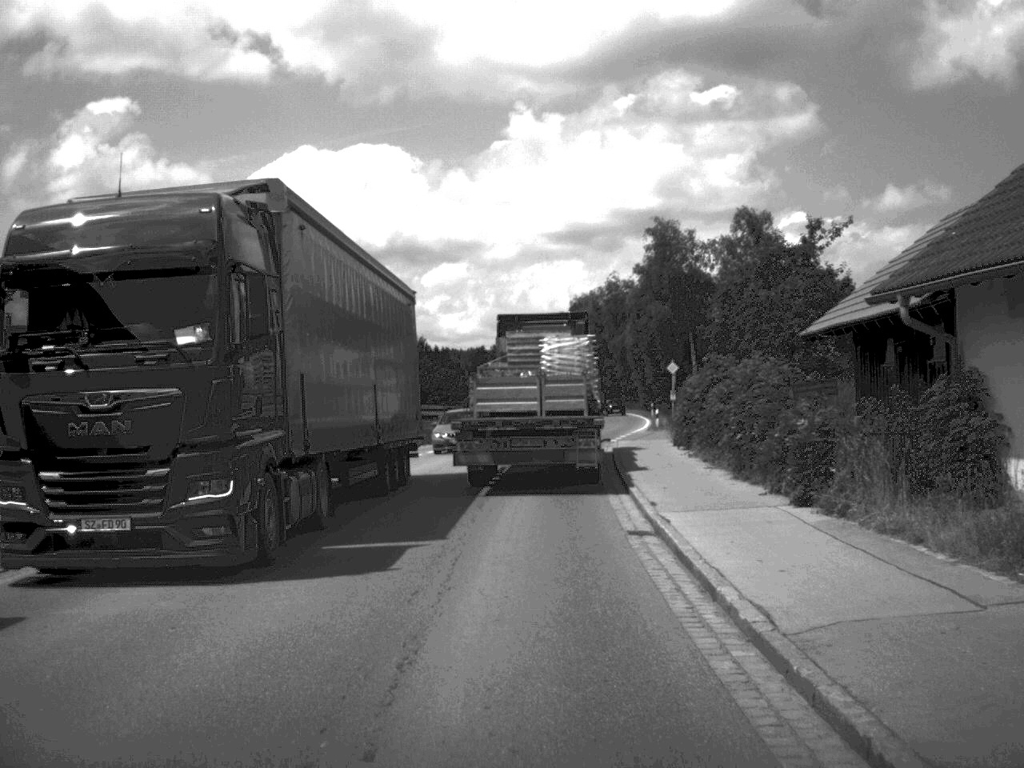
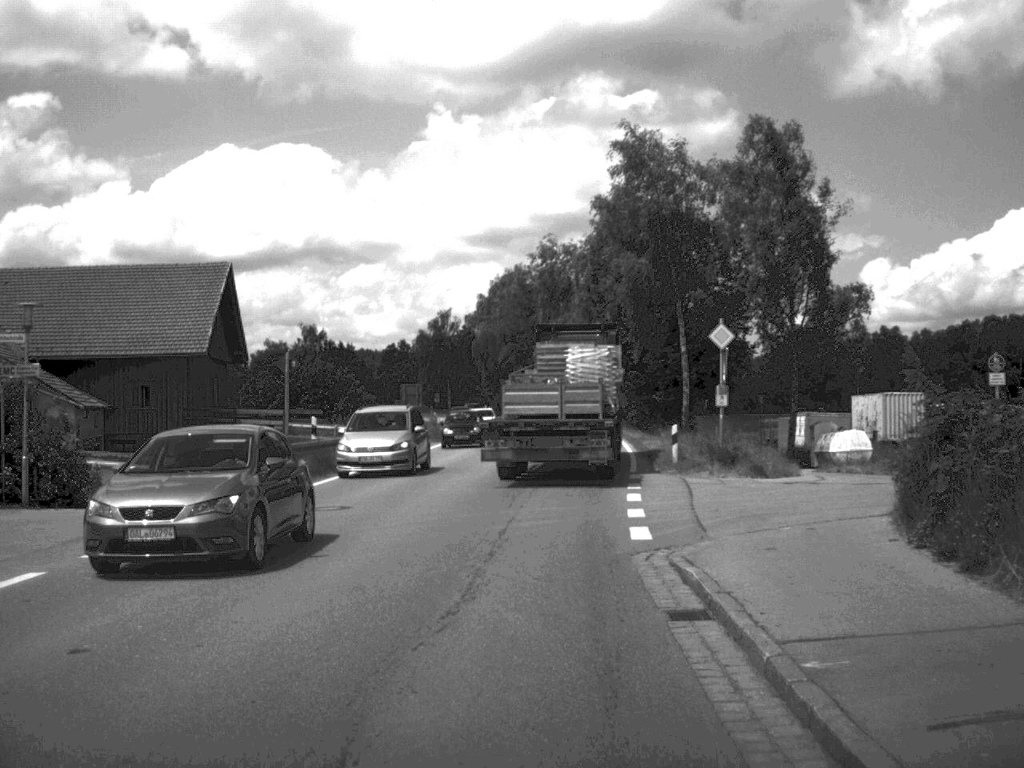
(+0.7, +32.5) m; +3°
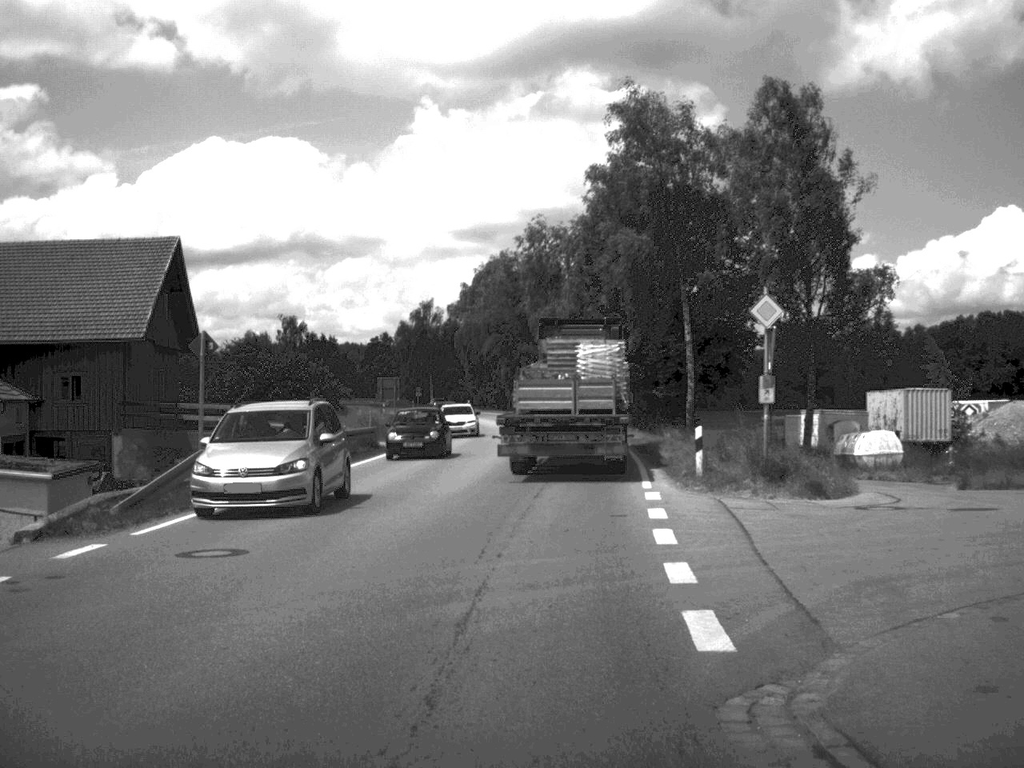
(0.0, +6.6) m; +1°
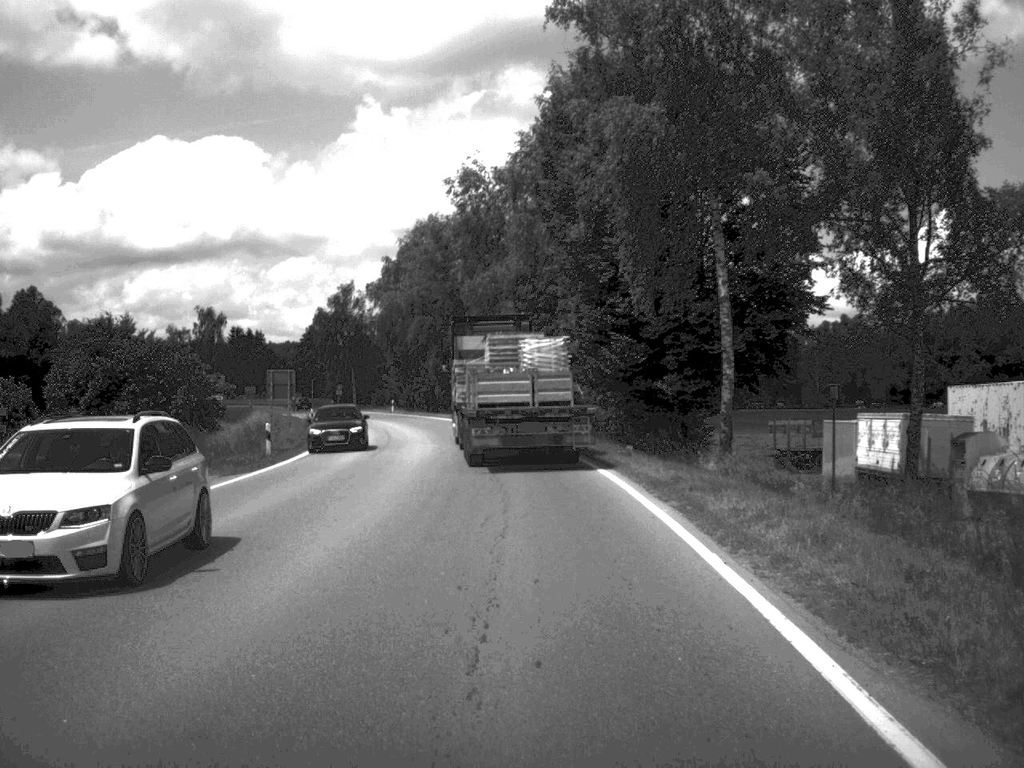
(+0.5, +22.4) m; +2°
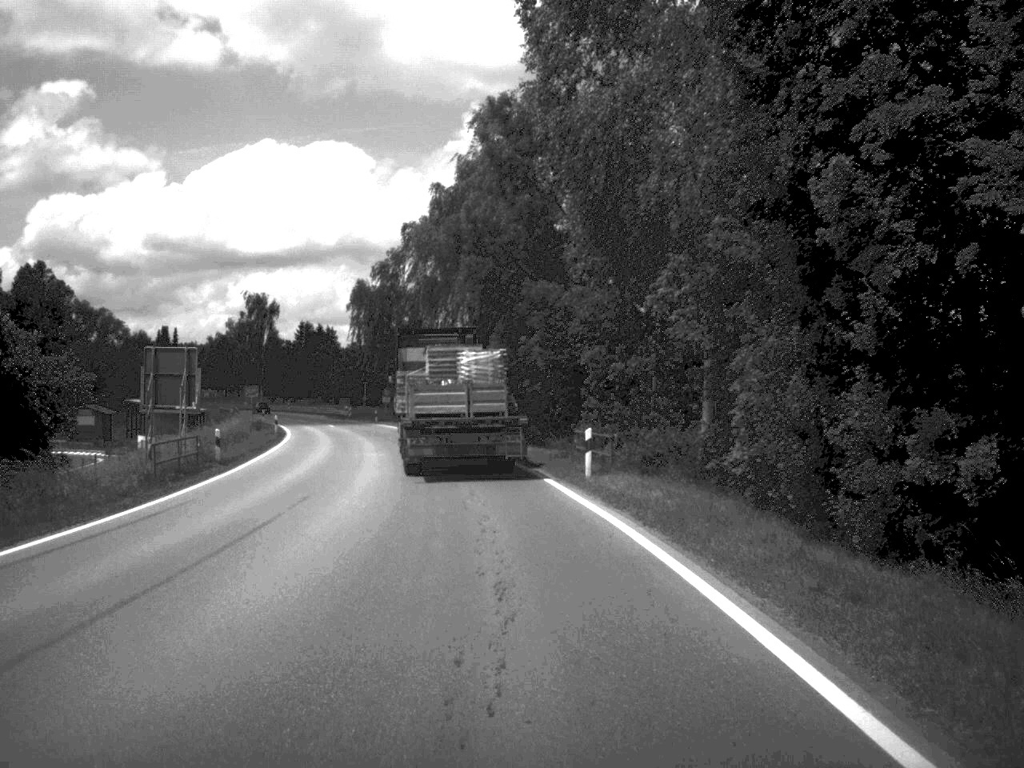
(-1.3, +39.4) m; -5°
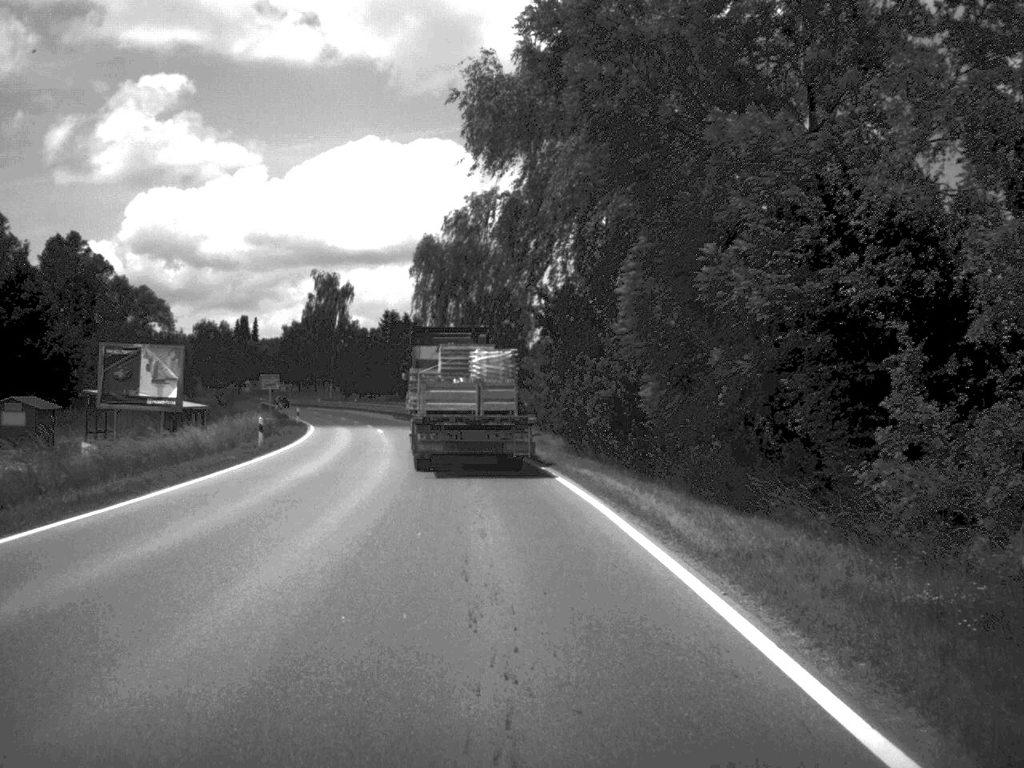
(-1.1, +24.9) m; -5°
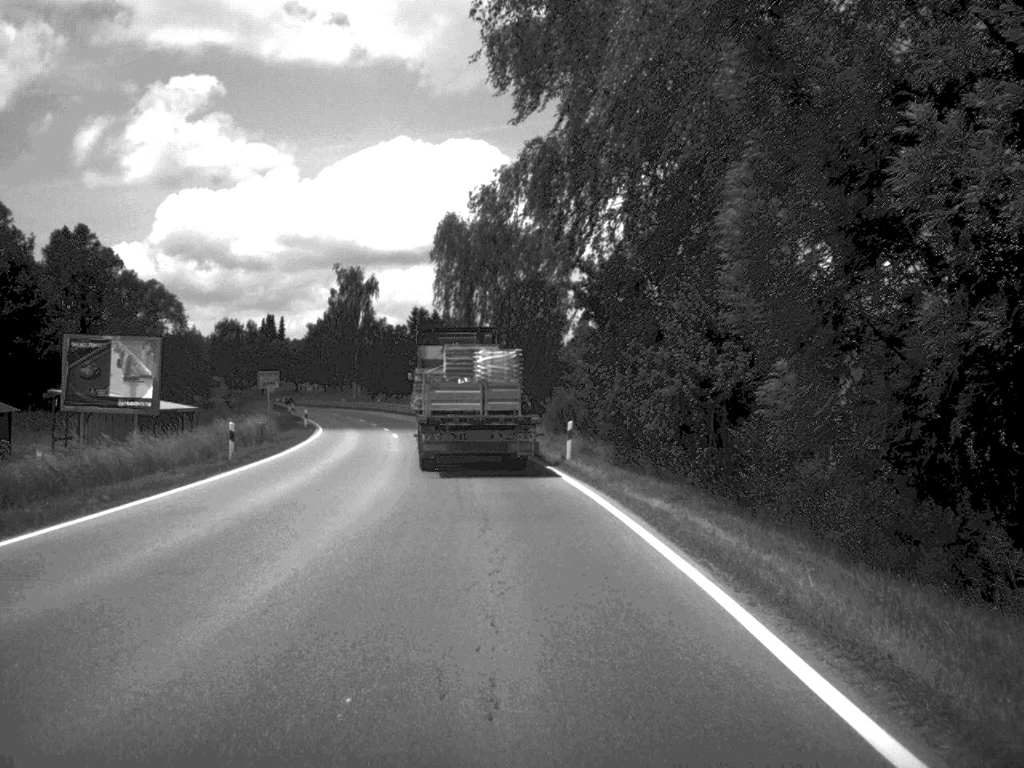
(-0.1, +8.3) m; -2°
